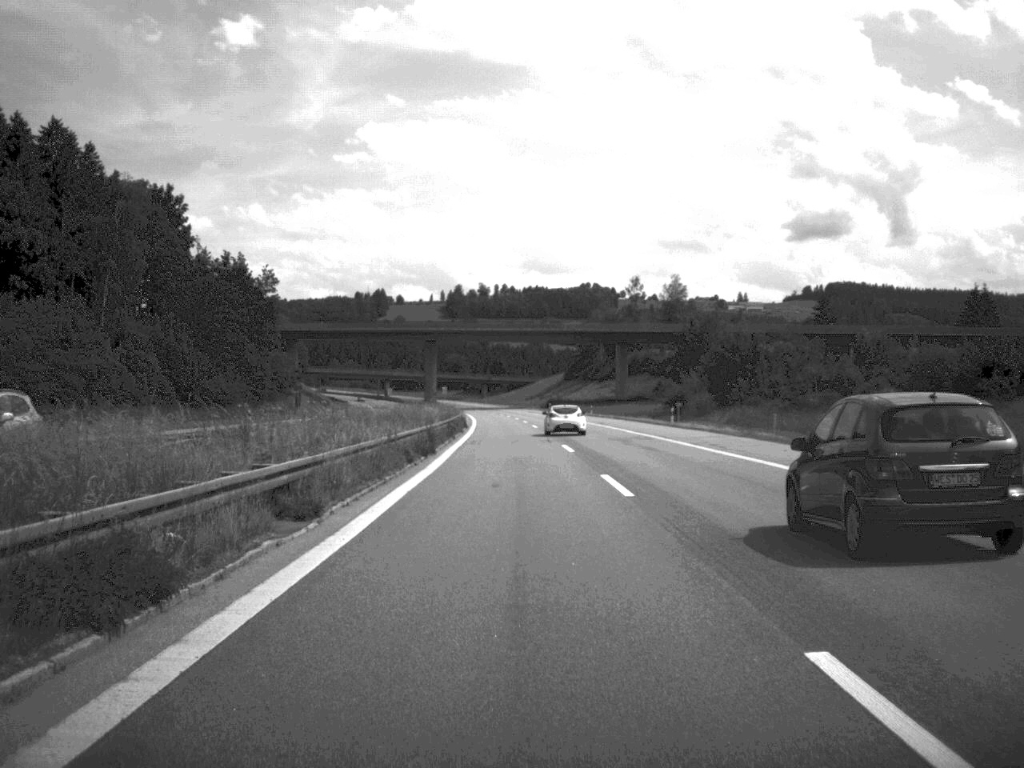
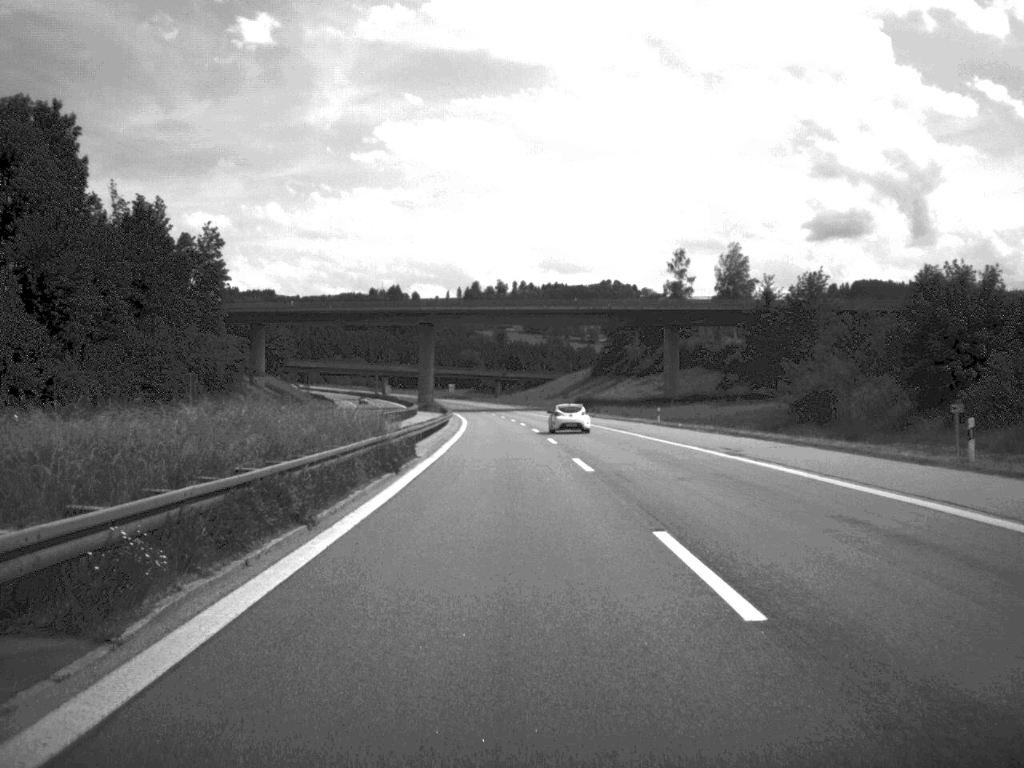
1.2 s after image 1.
(-0.4, +48.9) m; -1°
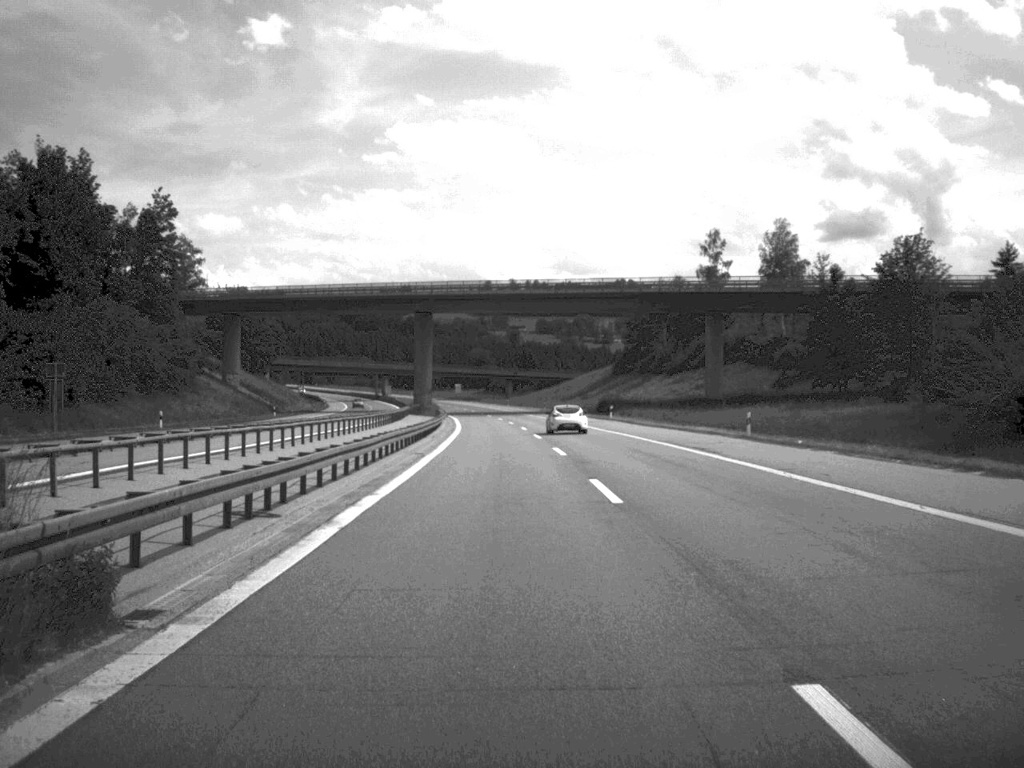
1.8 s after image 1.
(-0.1, +26.9) m; -1°
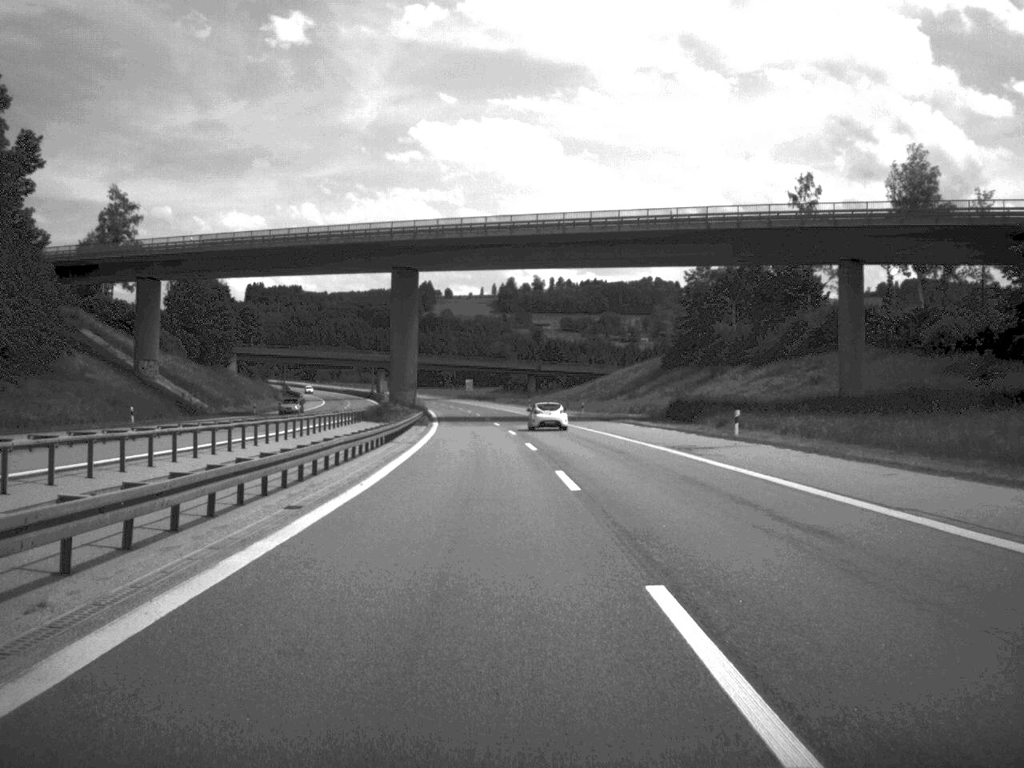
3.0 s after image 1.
(-0.5, +50.2) m; -1°
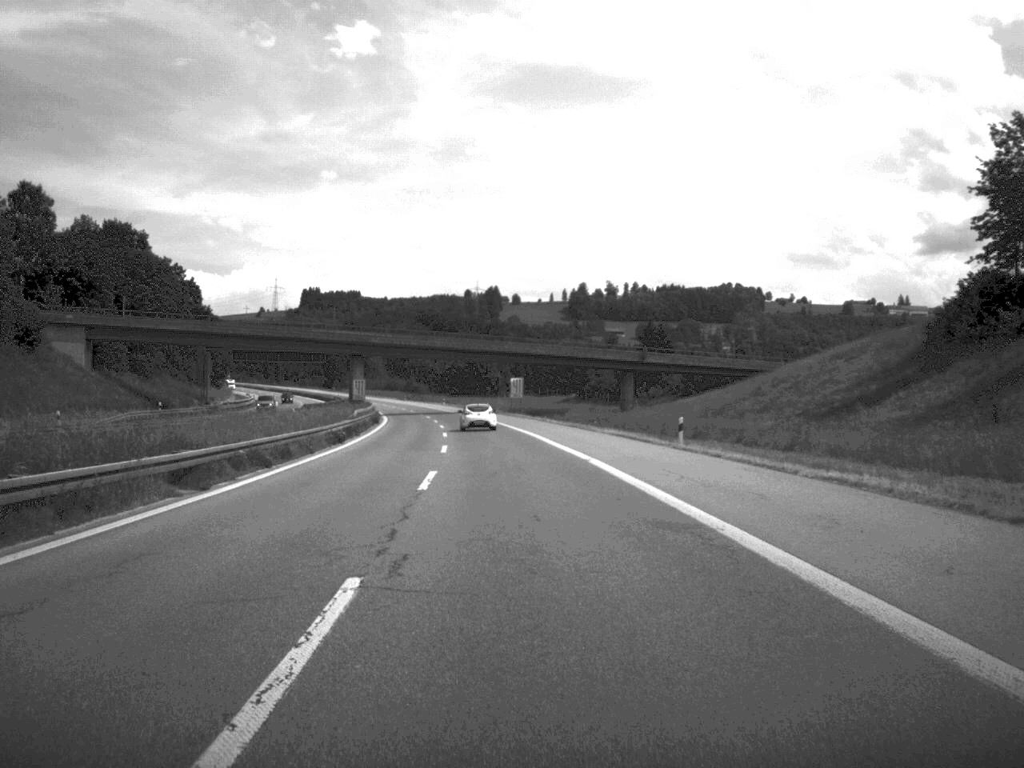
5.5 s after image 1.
(-2.4, +103.5) m; -3°
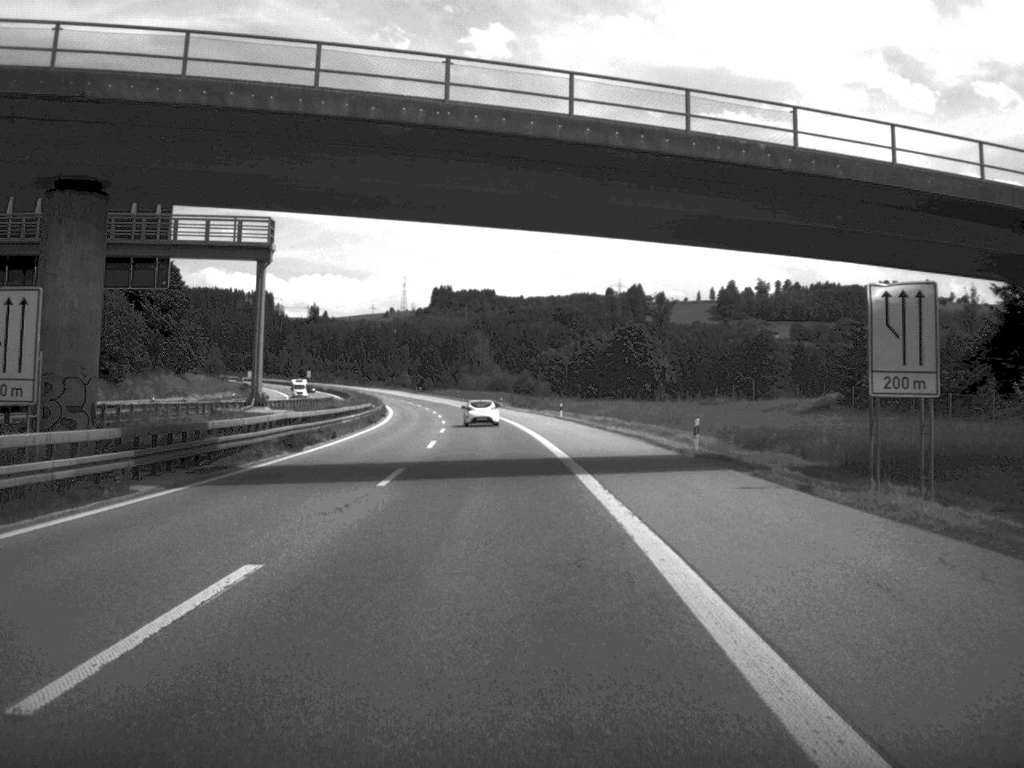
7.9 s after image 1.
(-5.2, +103.0) m; -6°
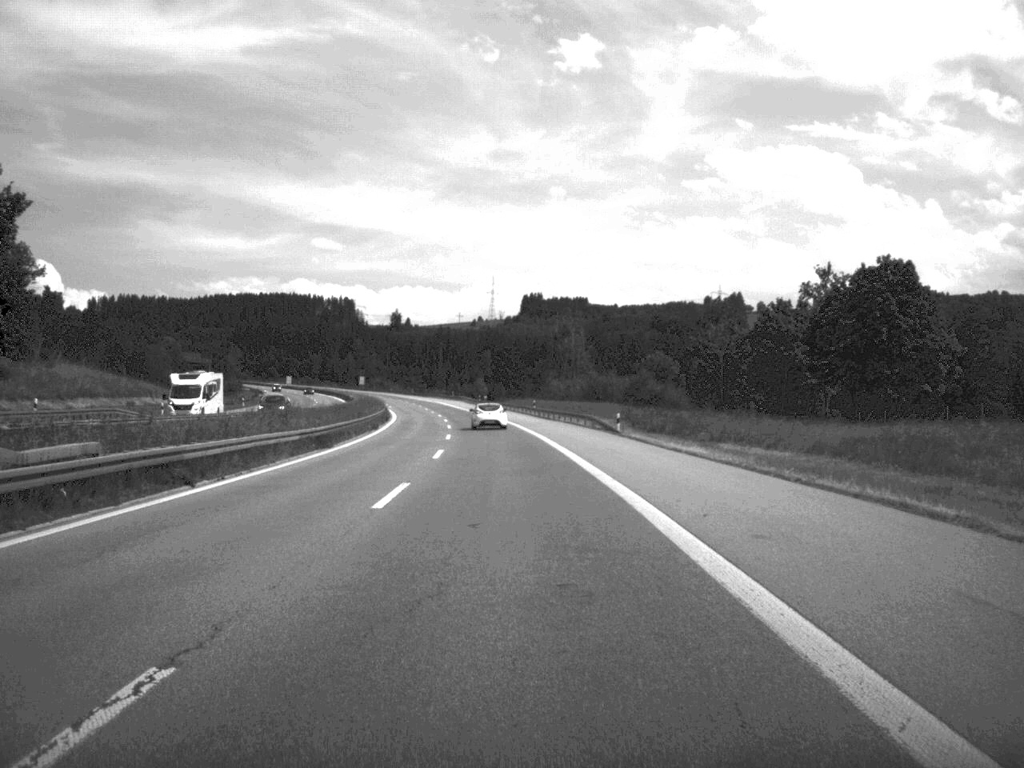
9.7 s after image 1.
(-2.7, +73.8) m; -4°
